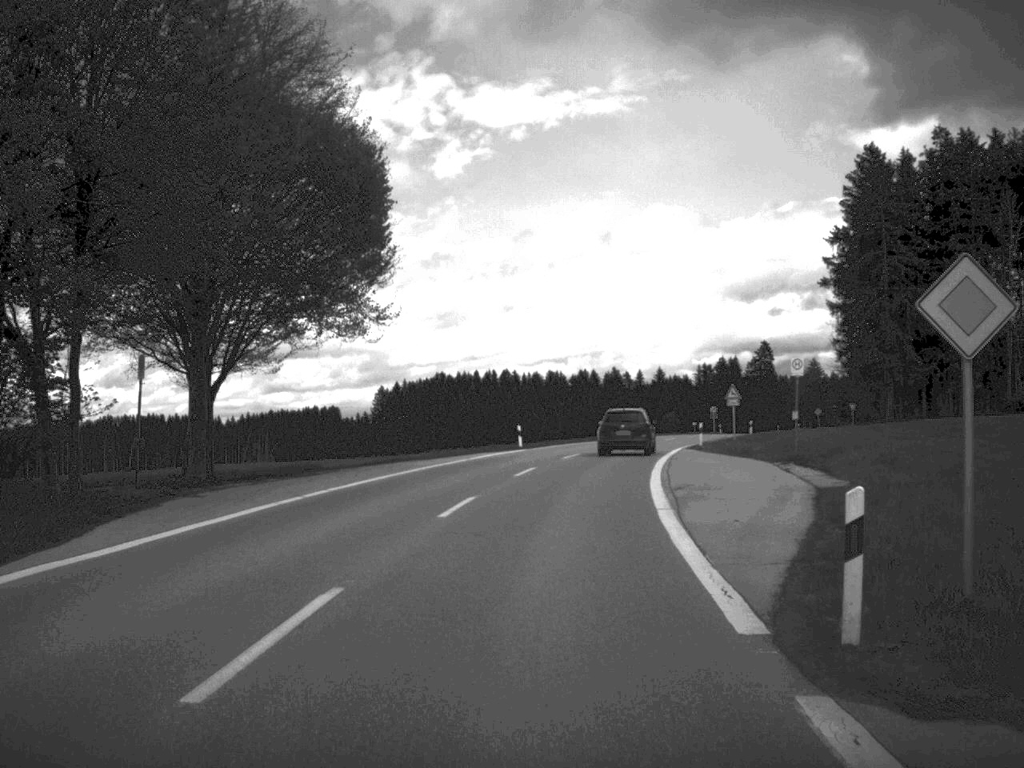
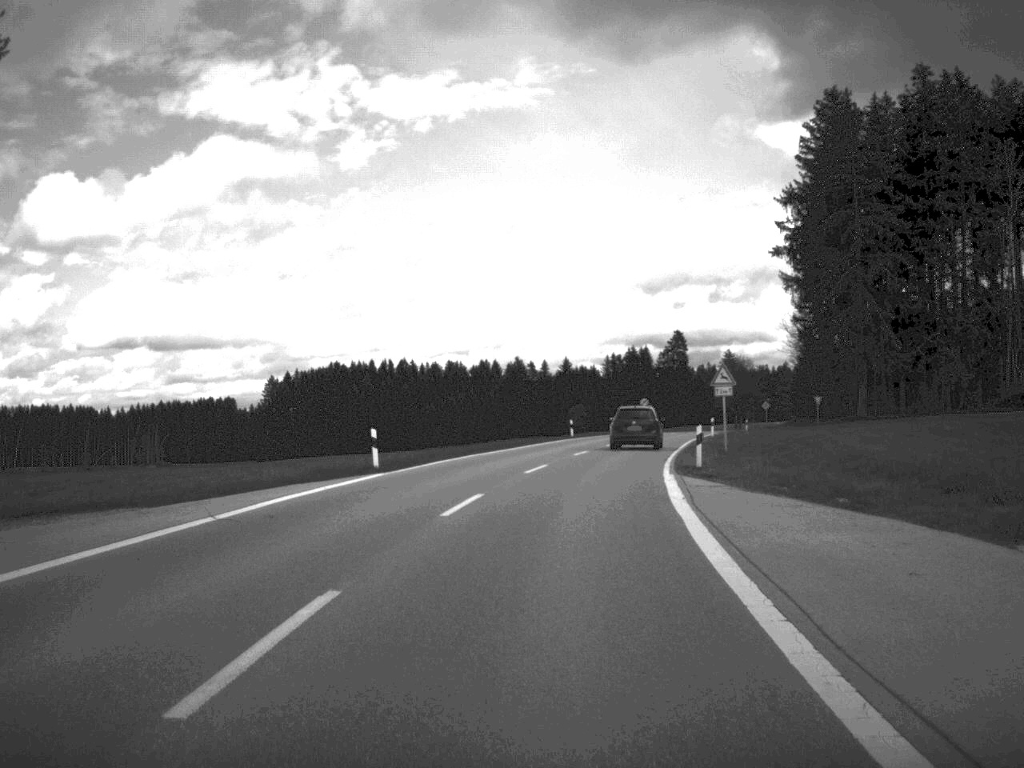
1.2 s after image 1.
(+0.9, +24.2) m; +4°
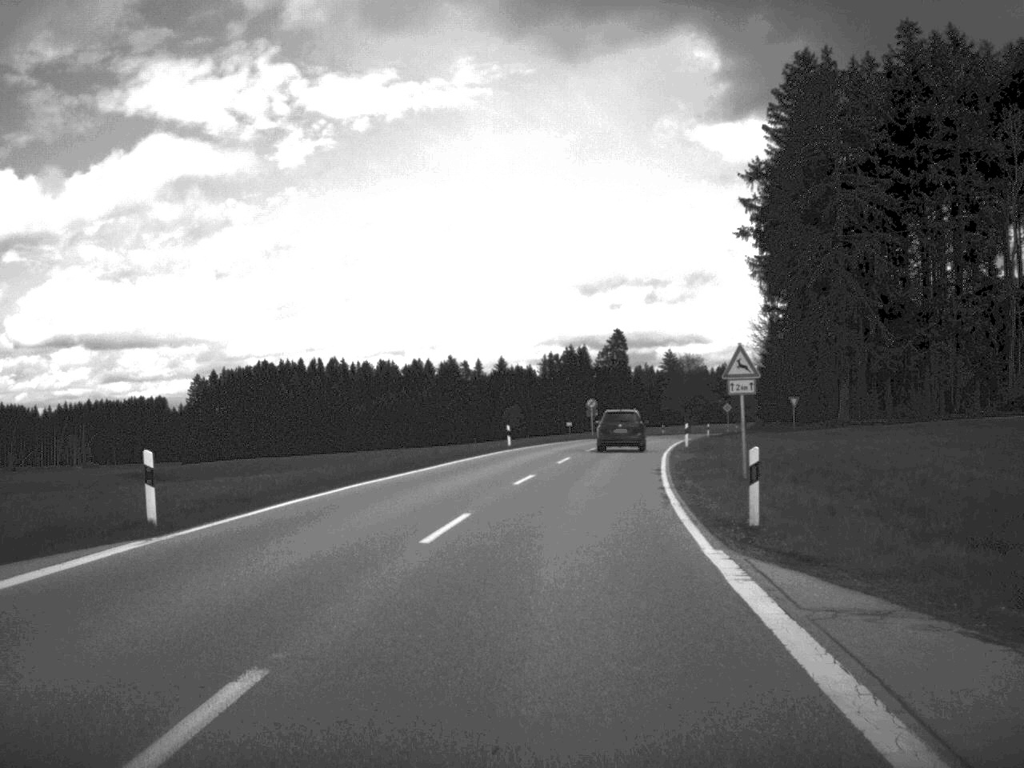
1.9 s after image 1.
(+0.4, +14.3) m; +3°
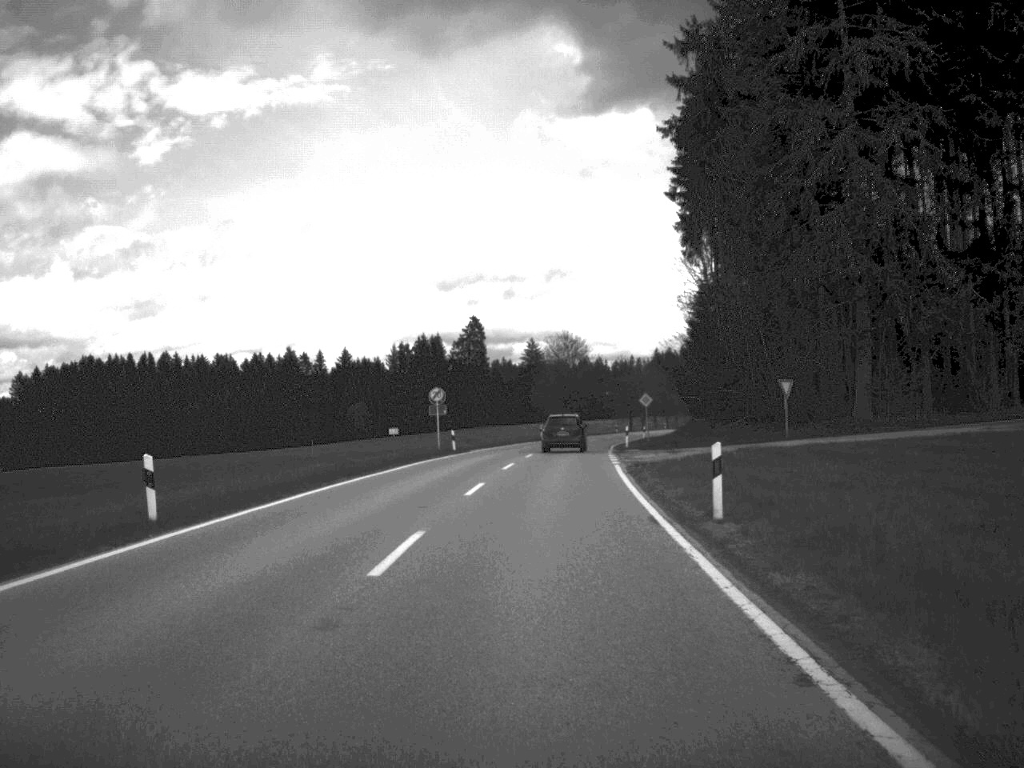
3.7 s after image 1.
(+2.2, +37.7) m; +6°
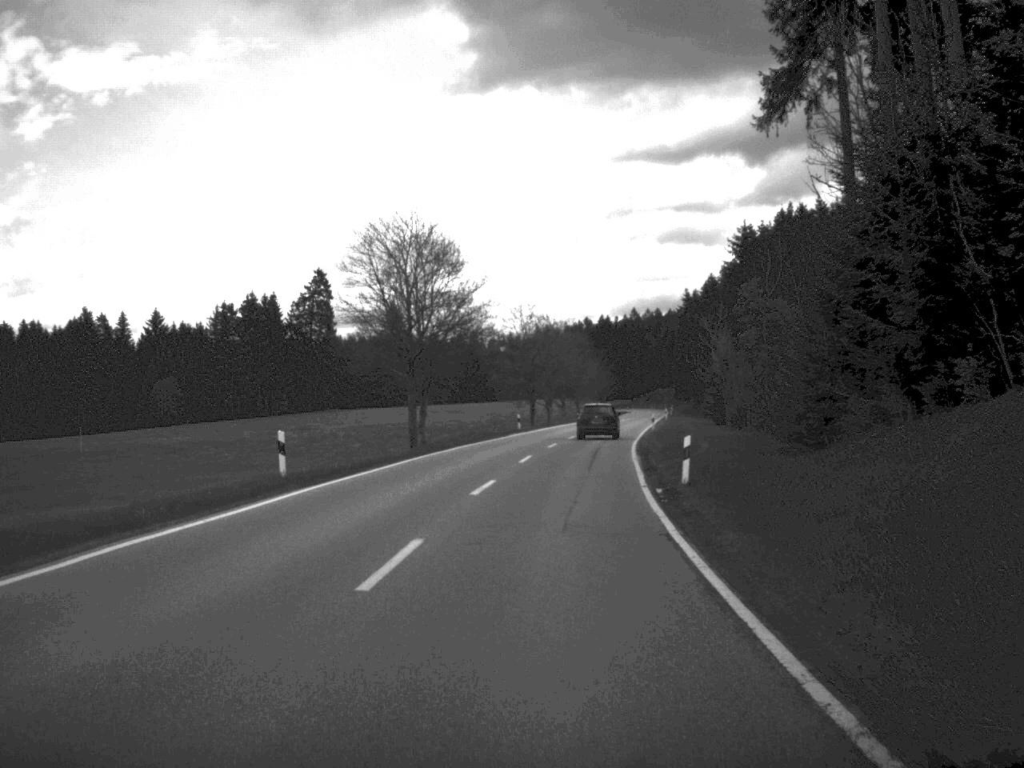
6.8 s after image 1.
(+3.1, +71.2) m; +5°
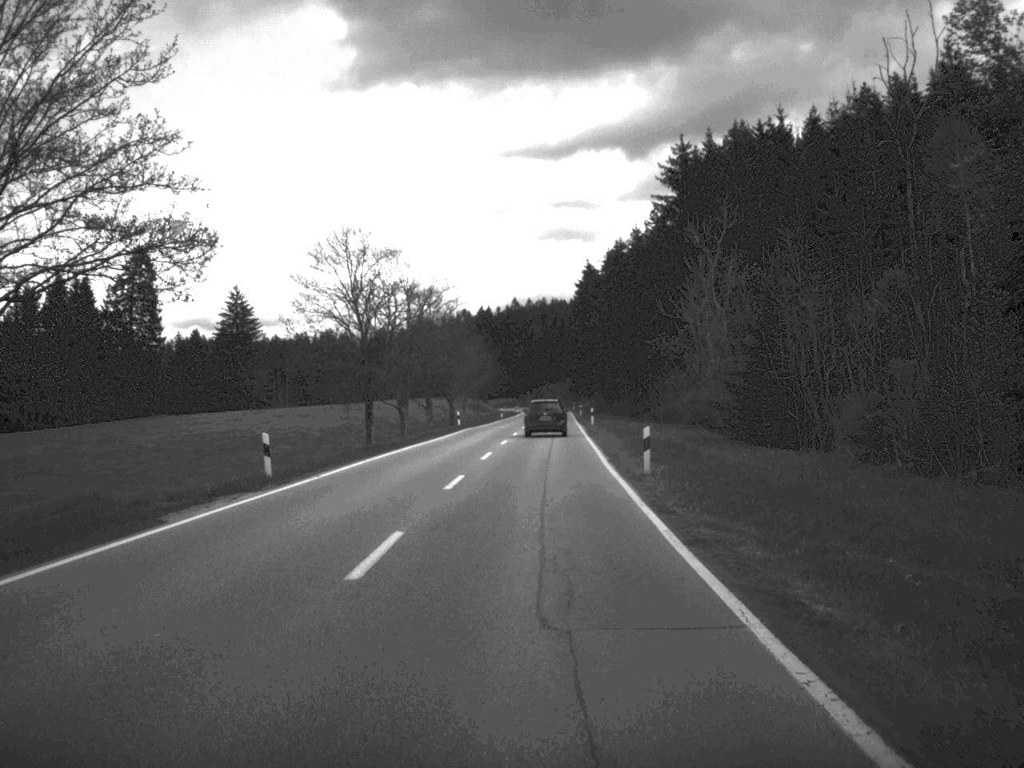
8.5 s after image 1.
(+2.3, +46.4) m; +5°
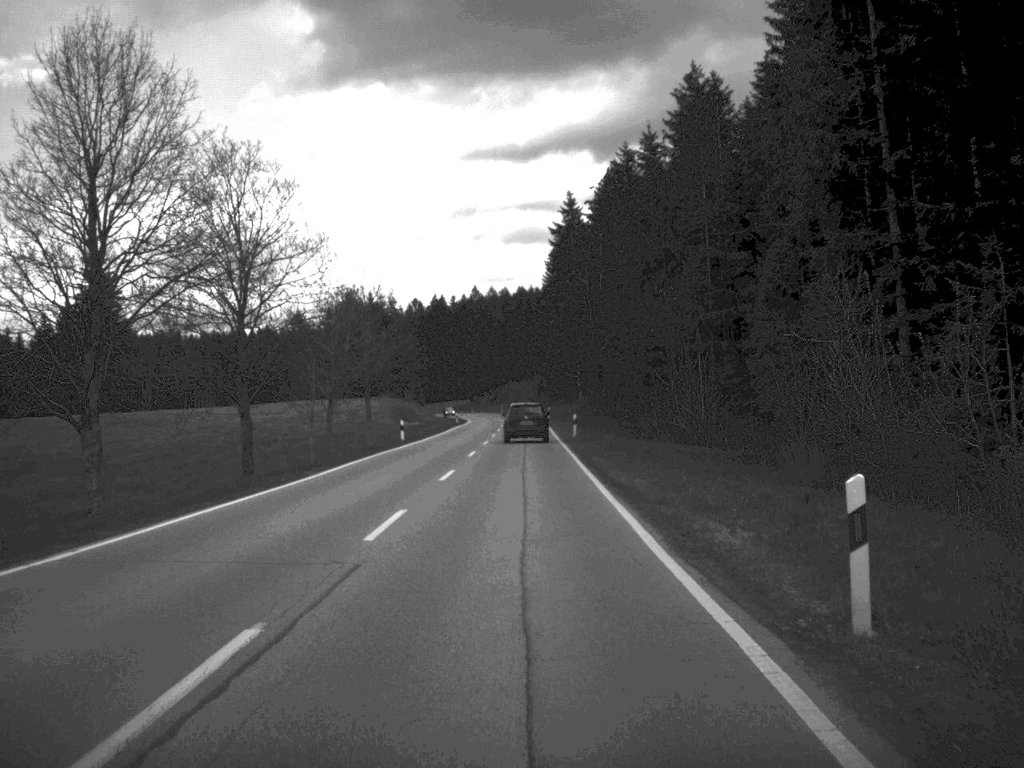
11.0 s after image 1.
(+1.3, +66.4) m; +1°
